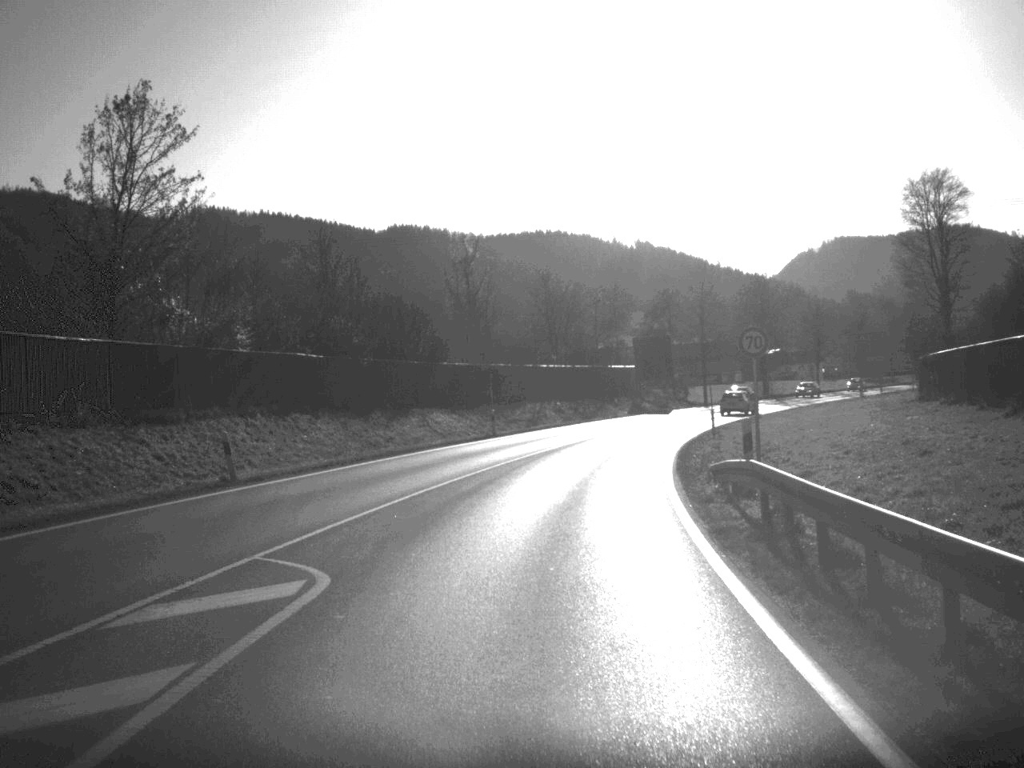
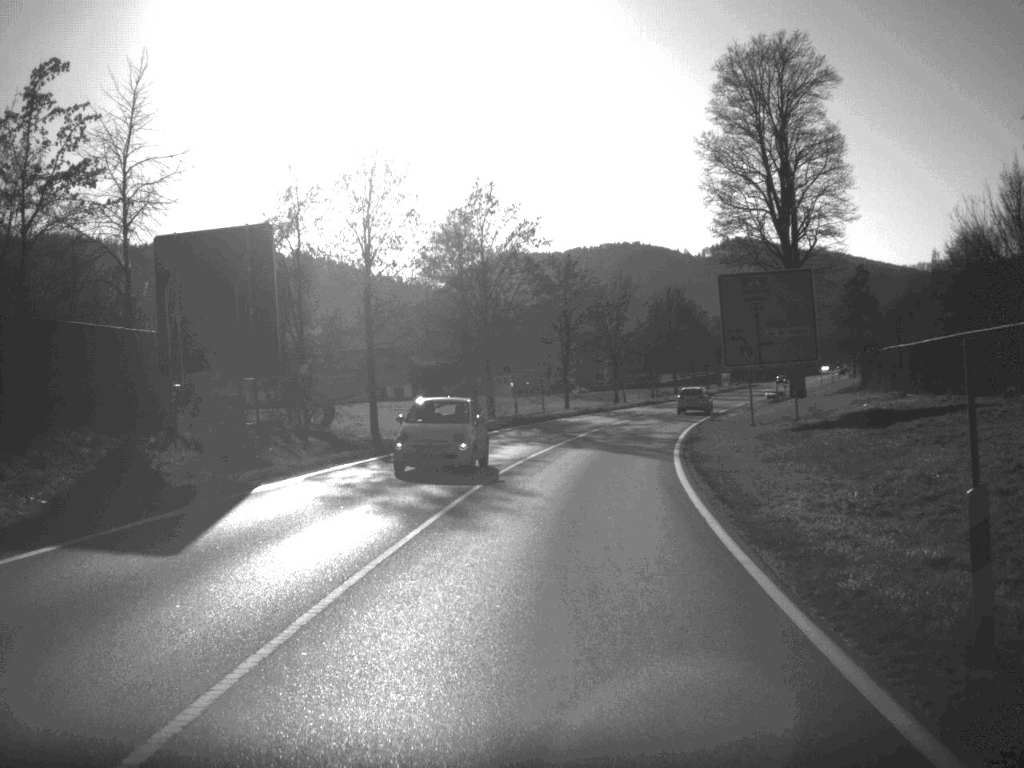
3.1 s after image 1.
(+8.6, +66.0) m; +15°
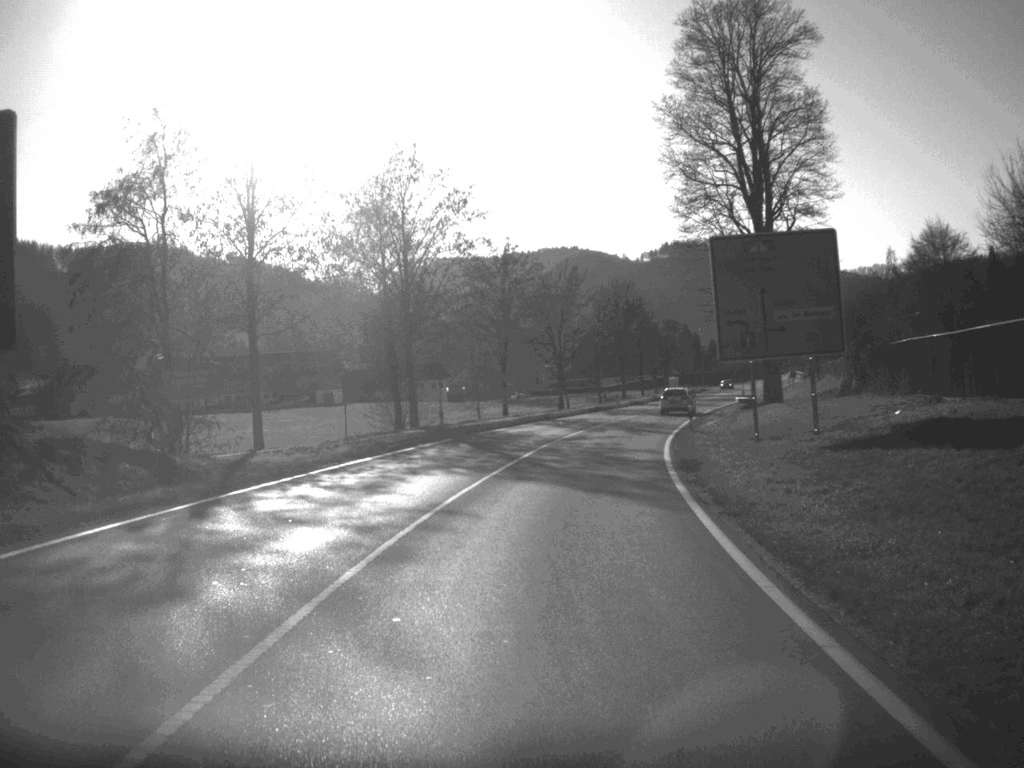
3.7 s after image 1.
(+0.3, +12.5) m; +3°
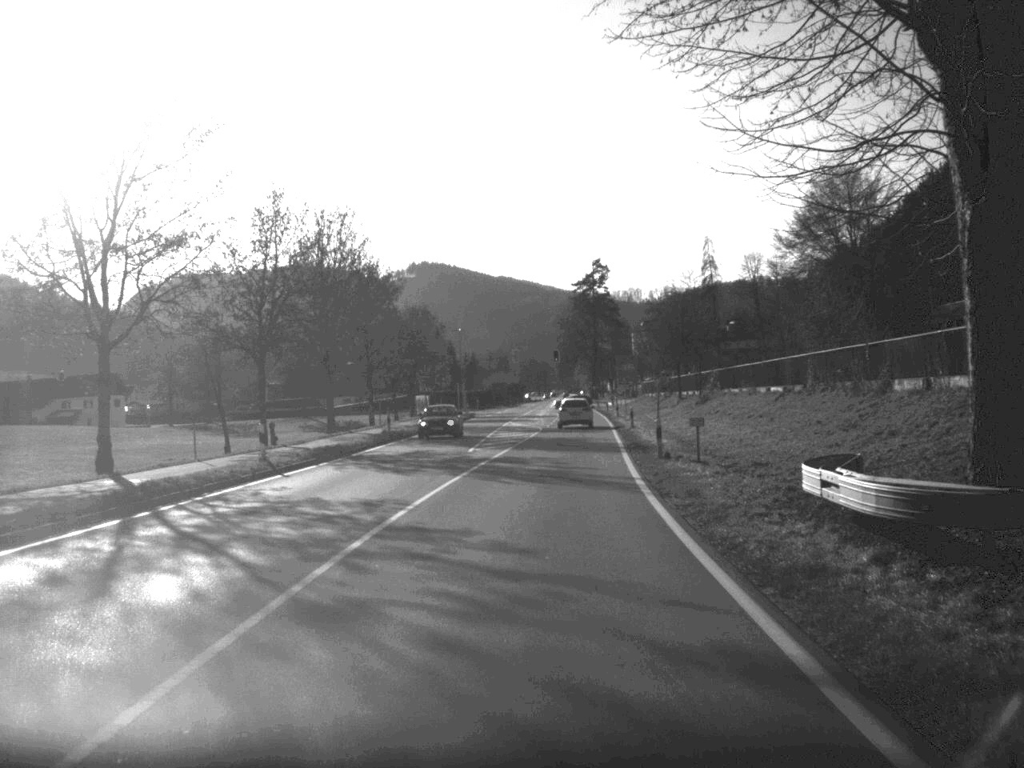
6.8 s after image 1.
(+6.7, +64.9) m; +11°
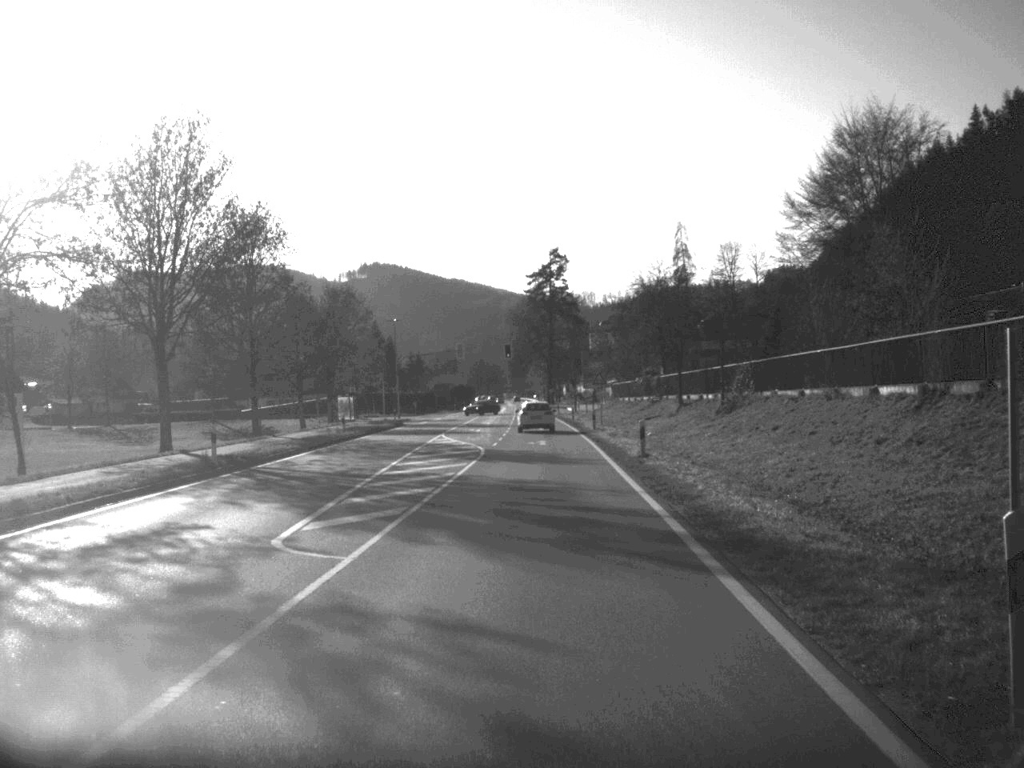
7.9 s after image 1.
(+0.5, +24.4) m; +2°
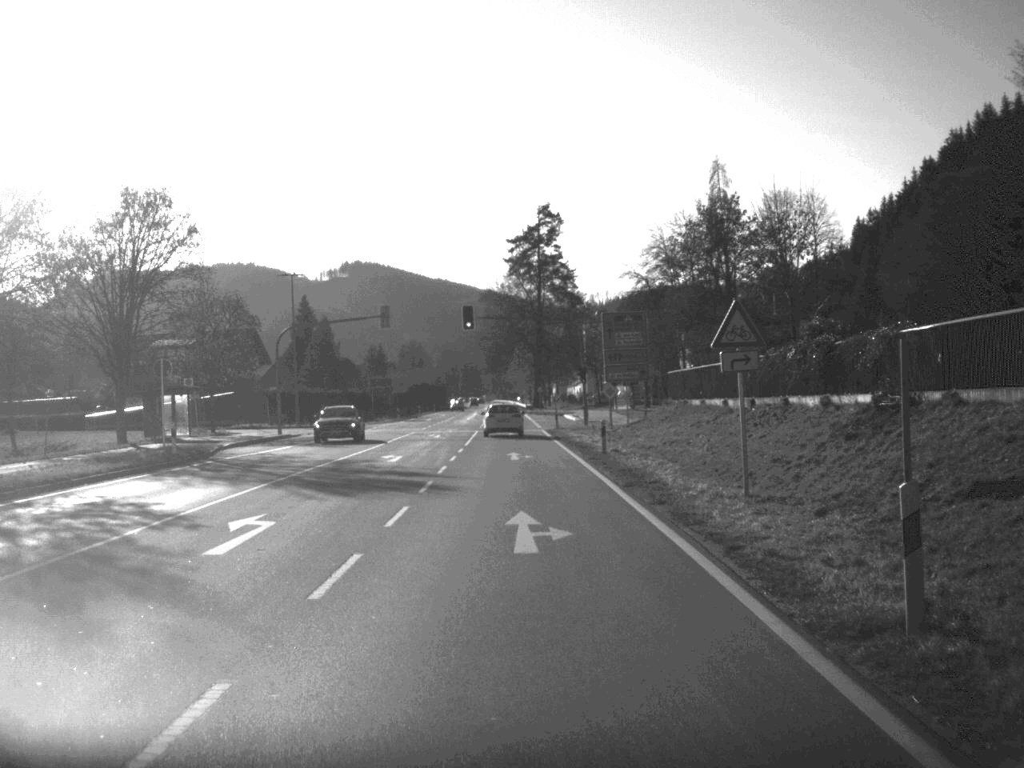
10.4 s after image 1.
(+0.5, +51.8) m; +1°
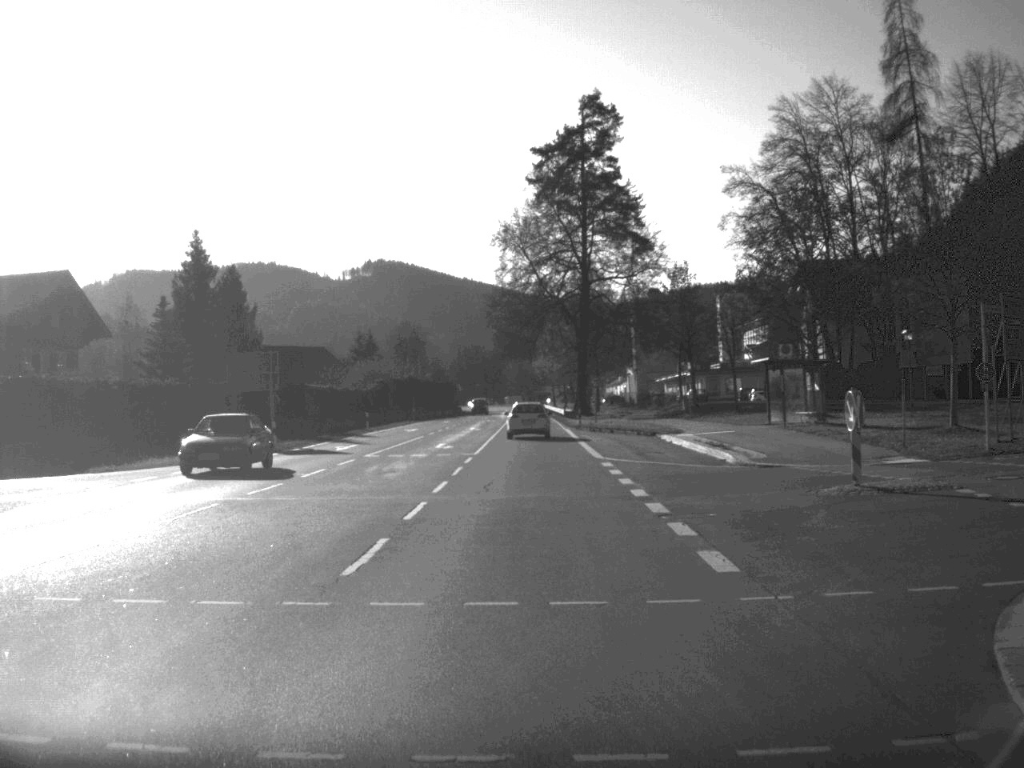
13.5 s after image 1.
(-0.8, +62.2) m; -1°
